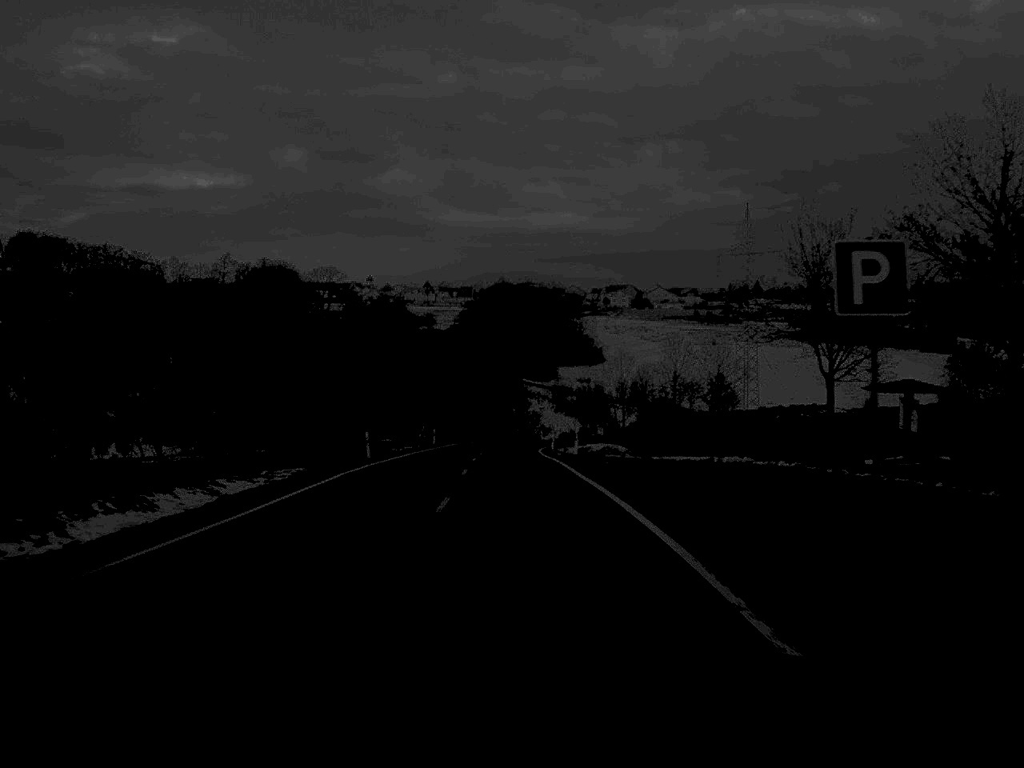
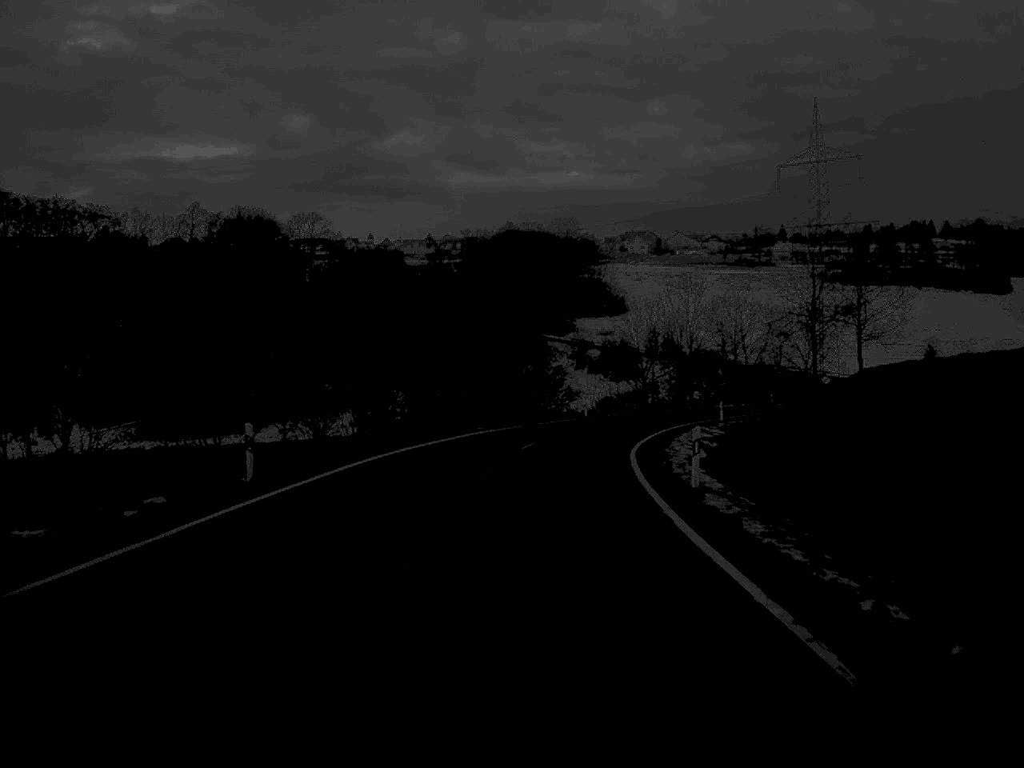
(-0.8, +57.4) m; 0°
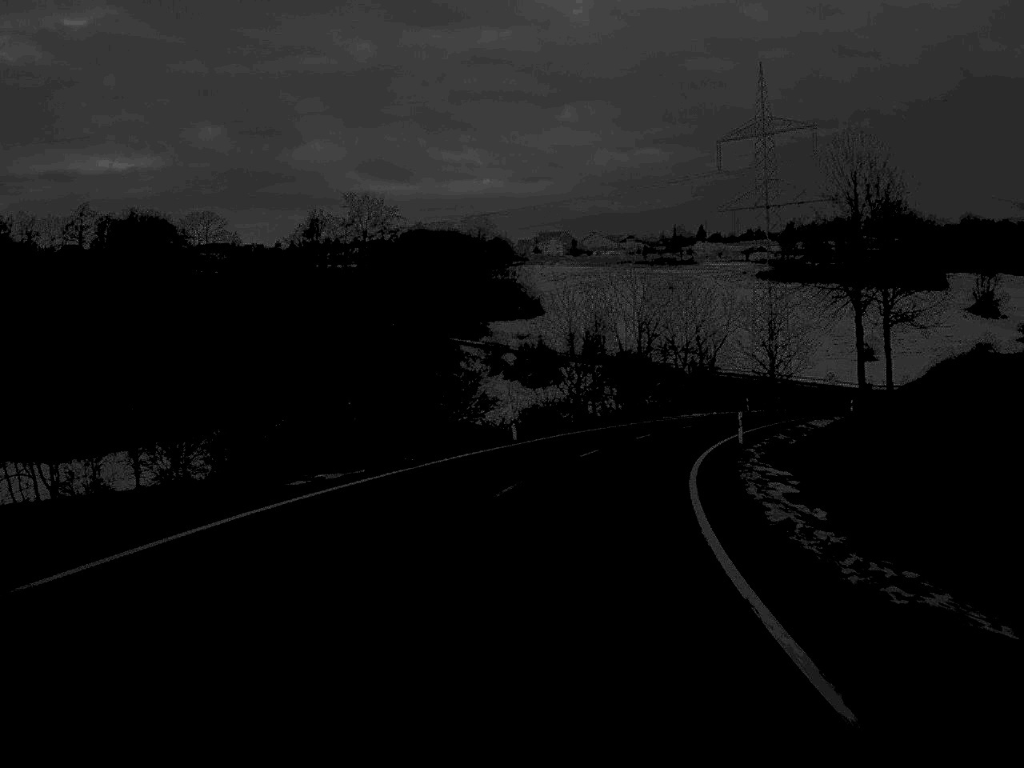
(+0.7, +26.2) m; +4°
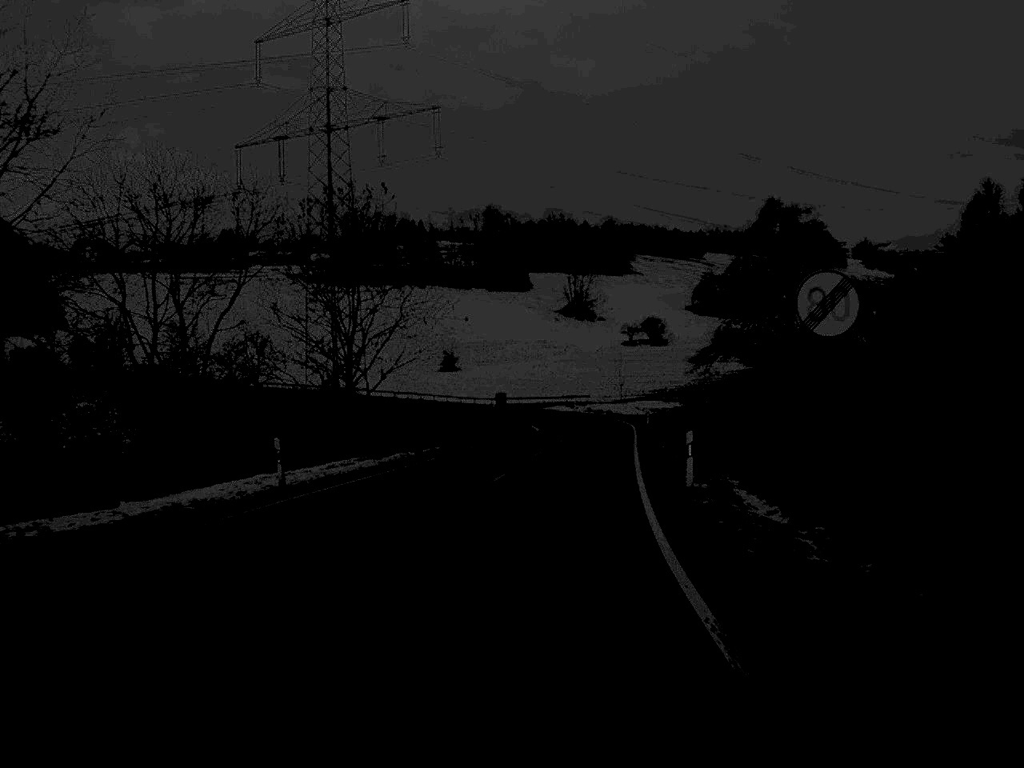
(+11.5, +64.0) m; +20°
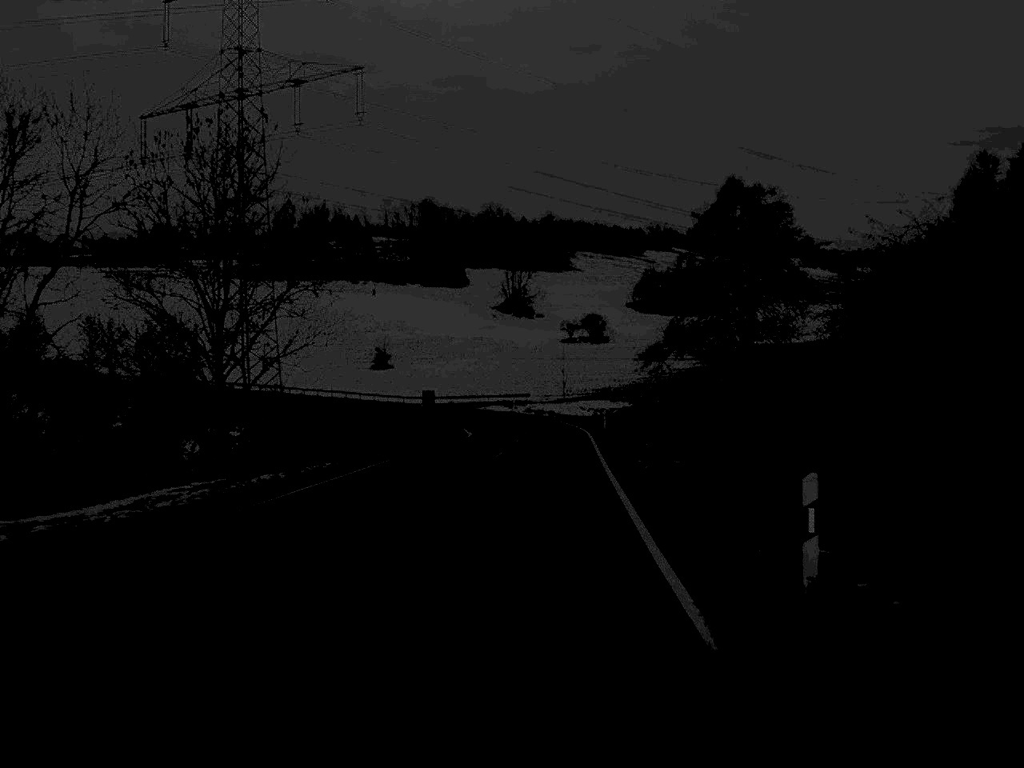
(+0.3, +13.2) m; +3°
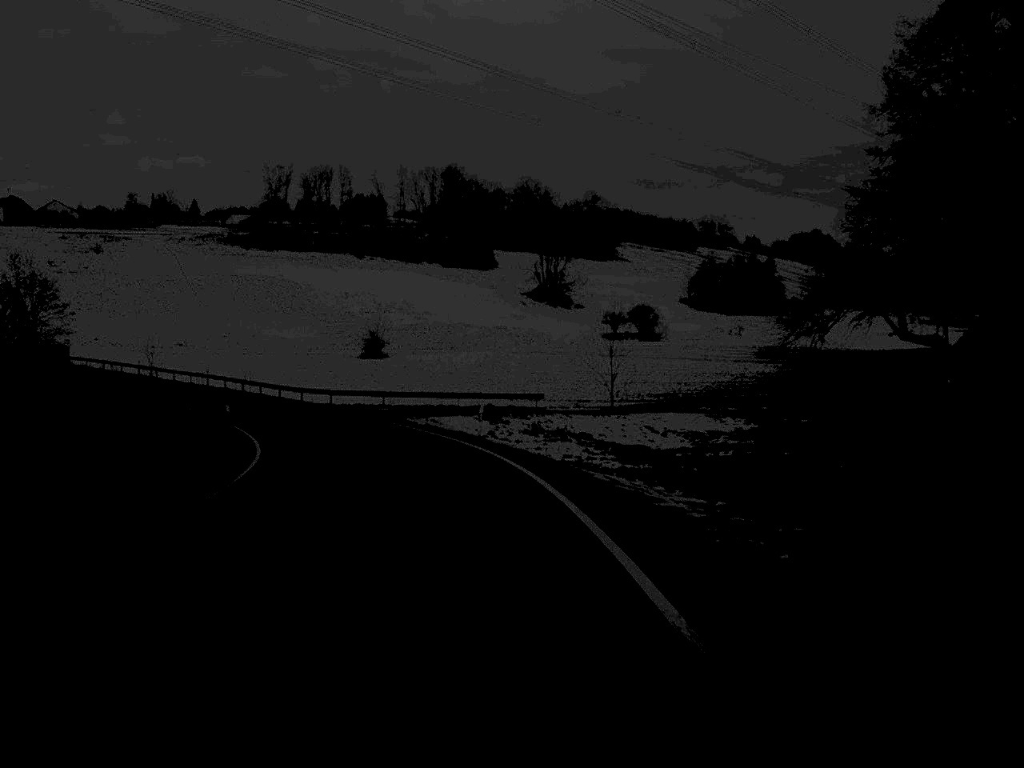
(+1.3, +66.9) m; -2°
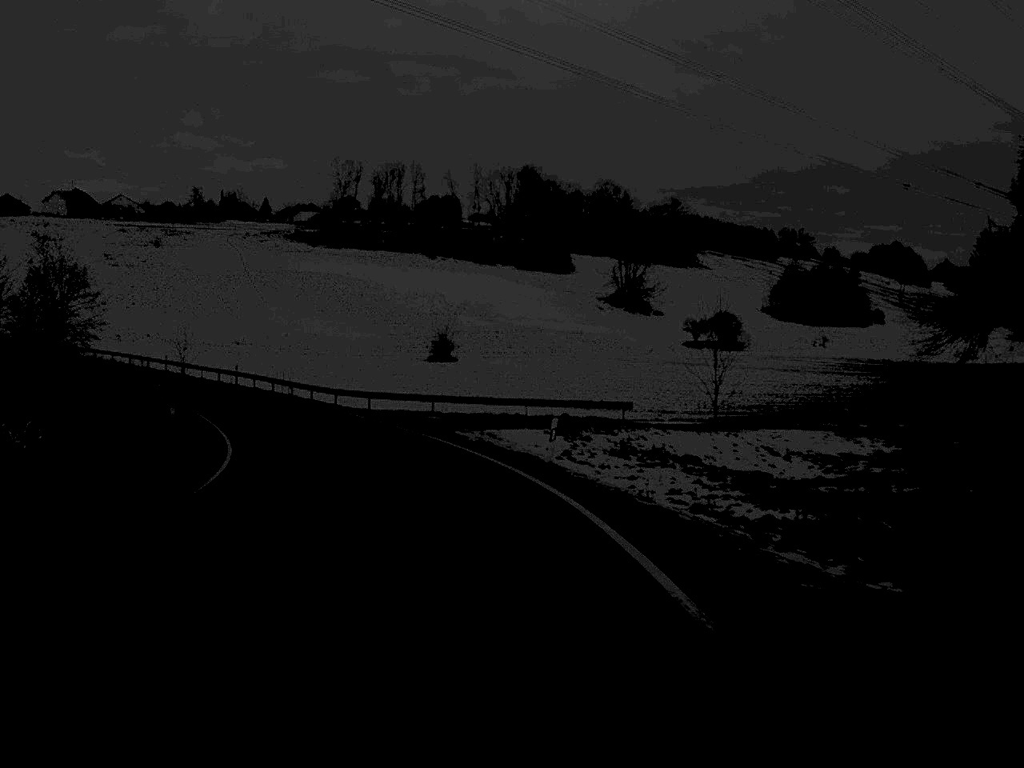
(-0.4, +12.9) m; -3°
